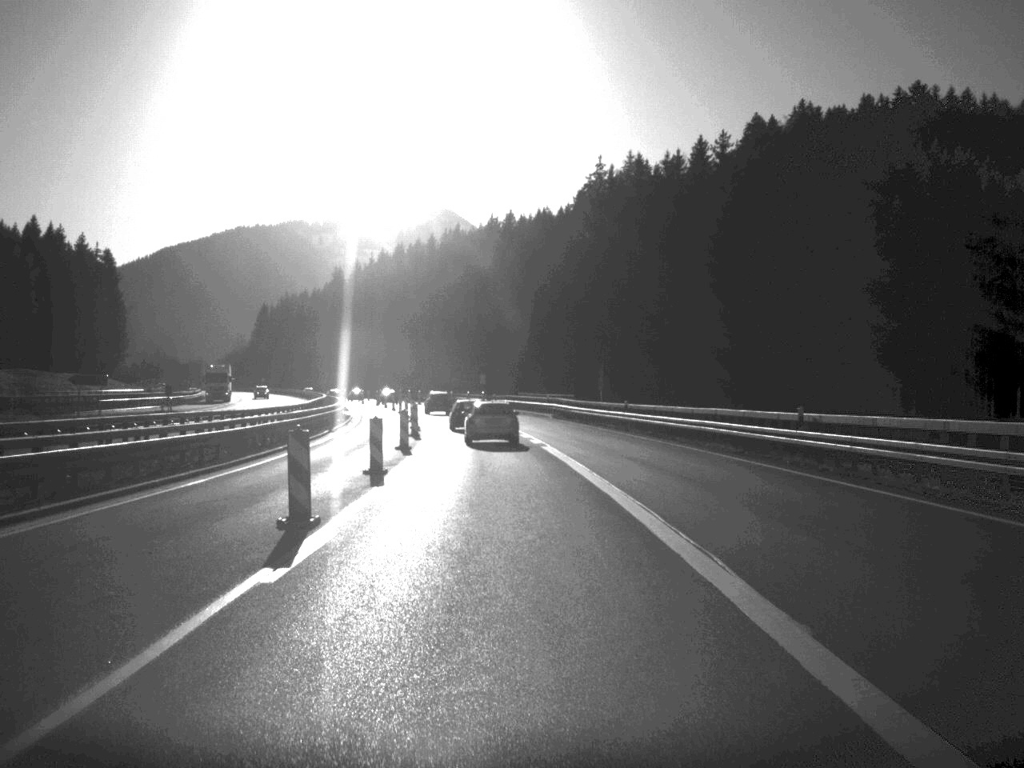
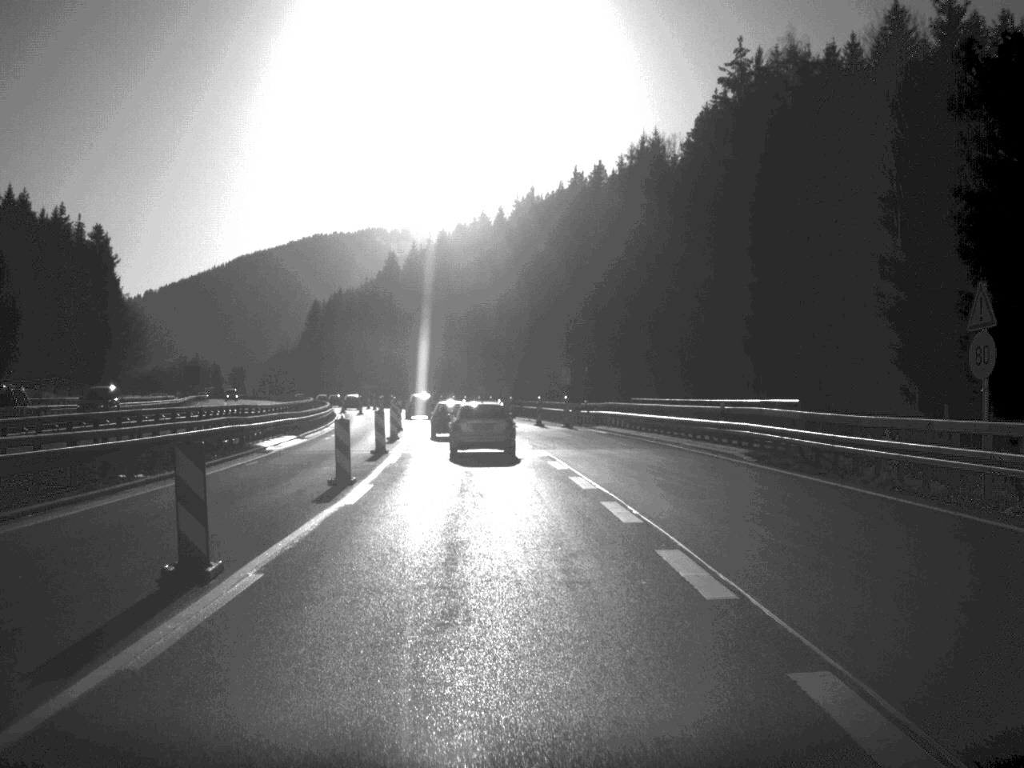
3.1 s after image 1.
(-1.6, +51.4) m; -4°
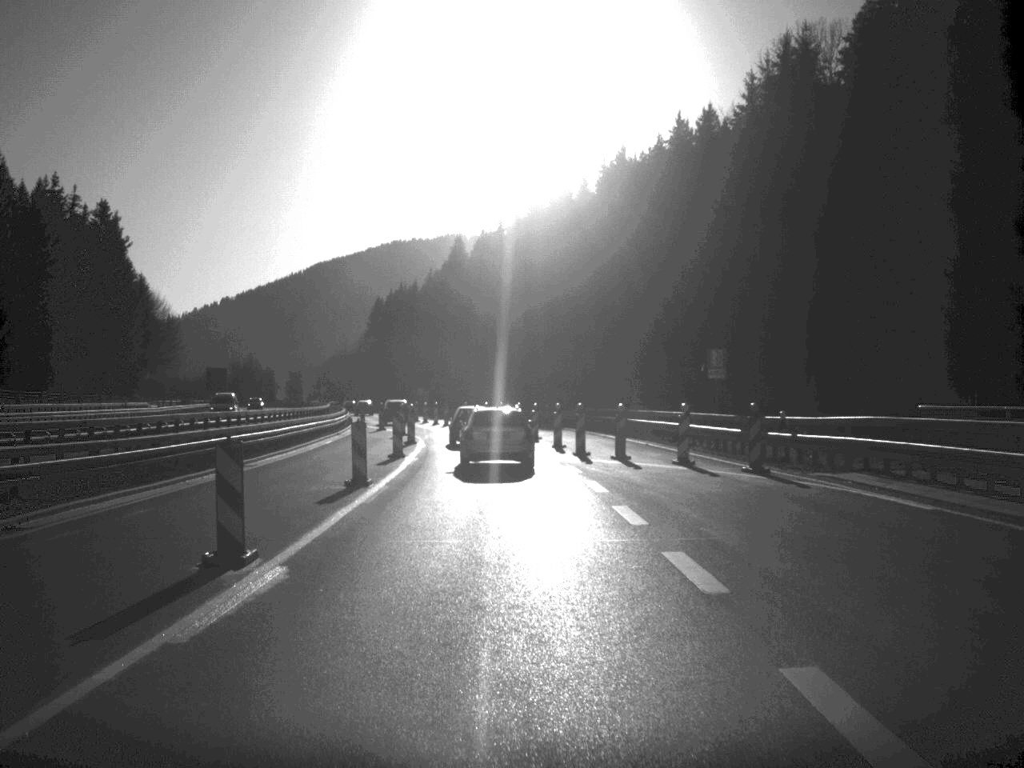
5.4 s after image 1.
(-1.1, +35.1) m; -4°
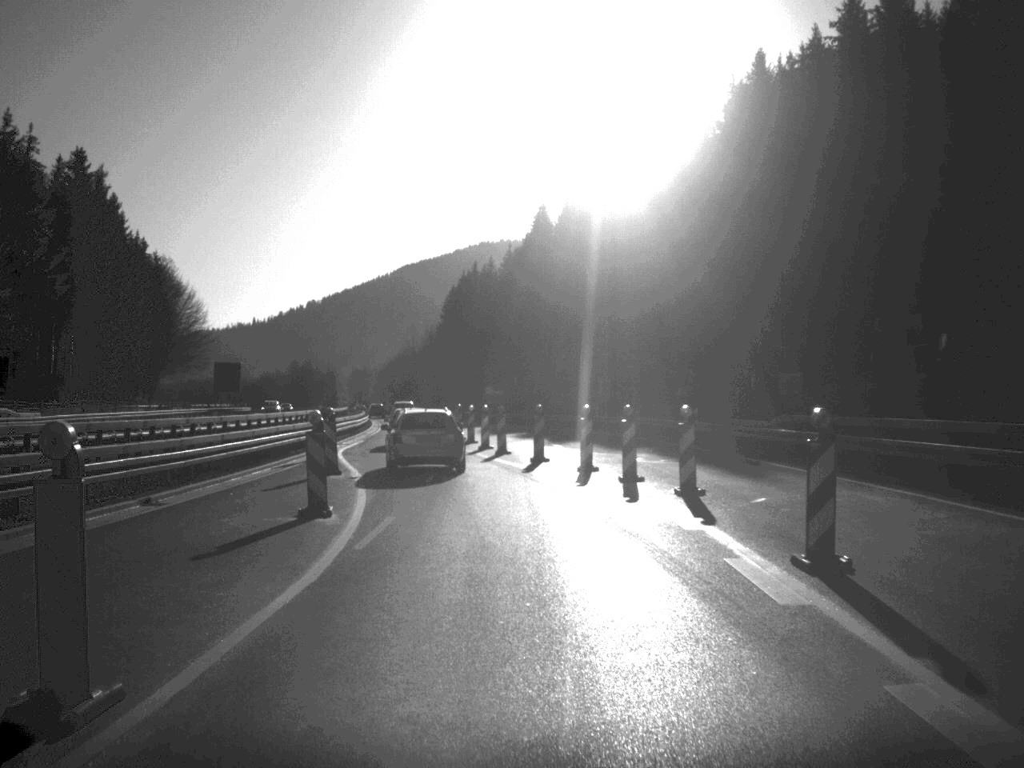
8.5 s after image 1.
(-1.4, +42.0) m; -4°
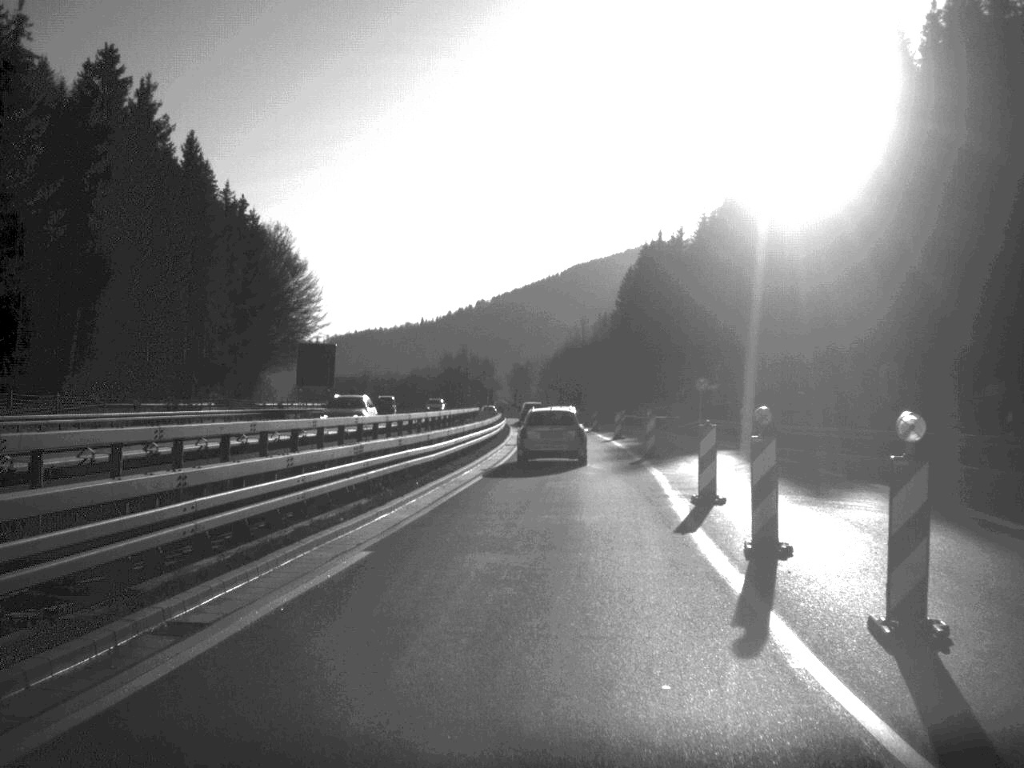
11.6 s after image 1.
(-3.4, +41.9) m; -8°
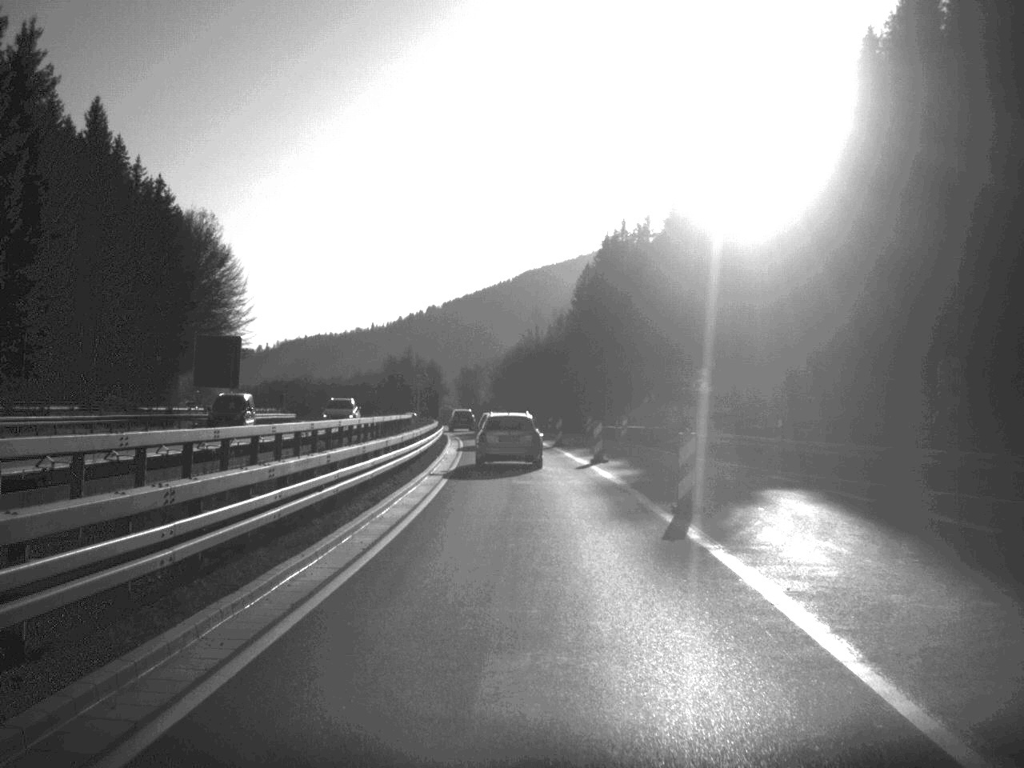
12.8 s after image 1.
(+0.3, +17.2) m; +2°
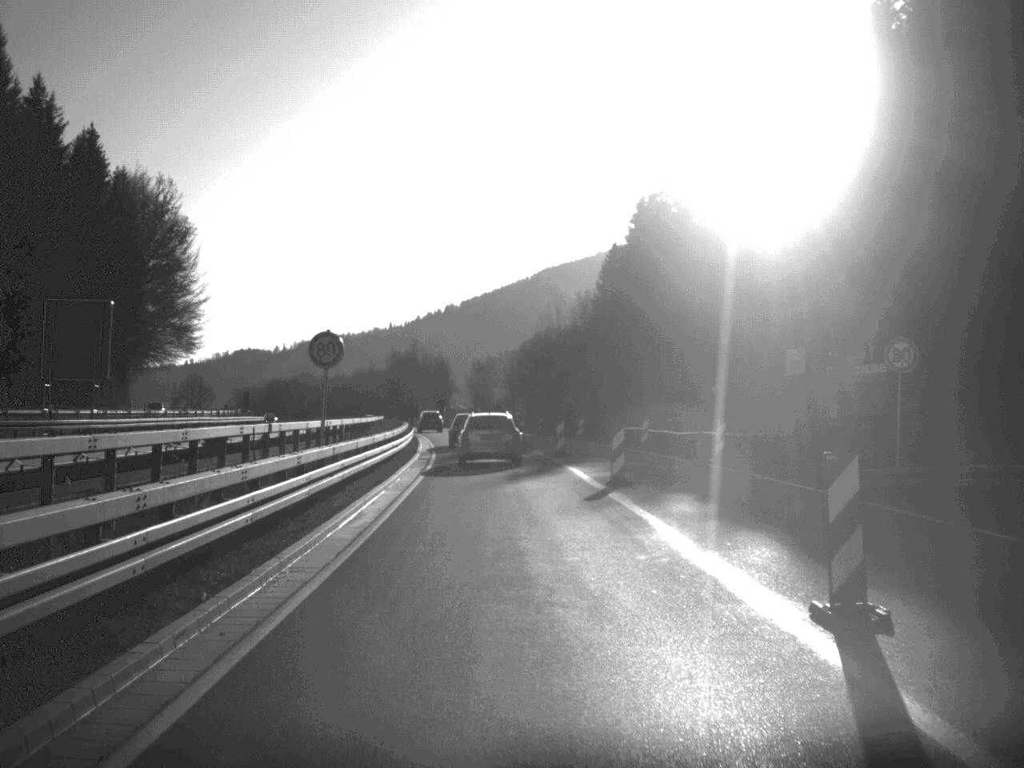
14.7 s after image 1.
(0.0, +28.5) m; -1°
